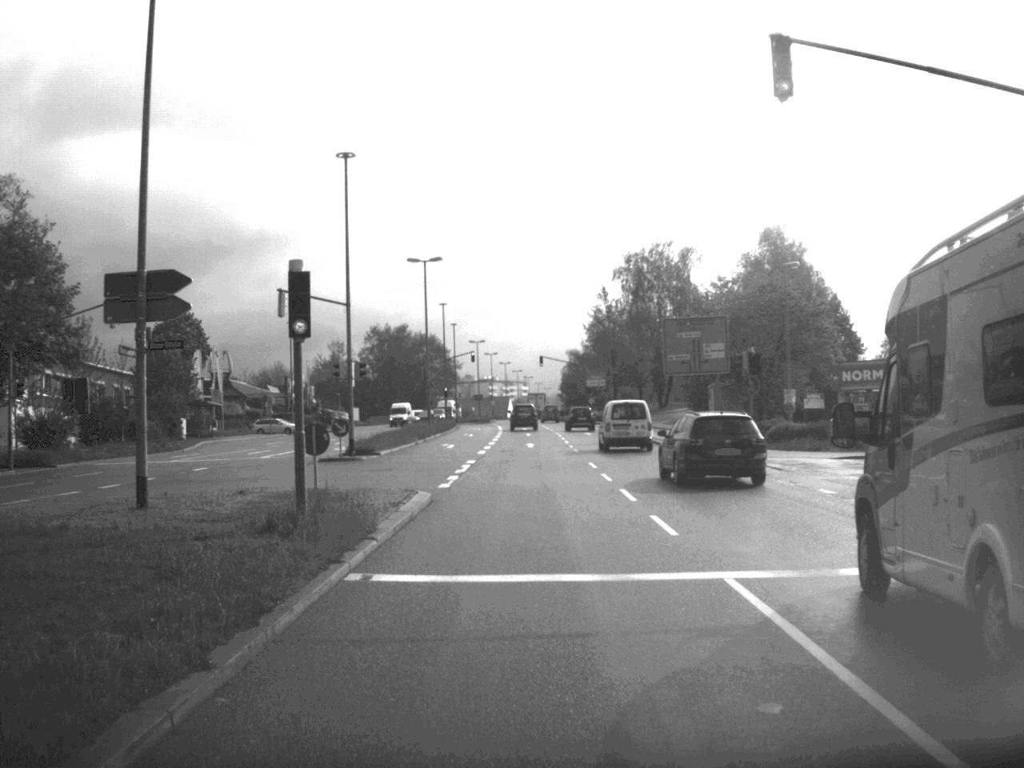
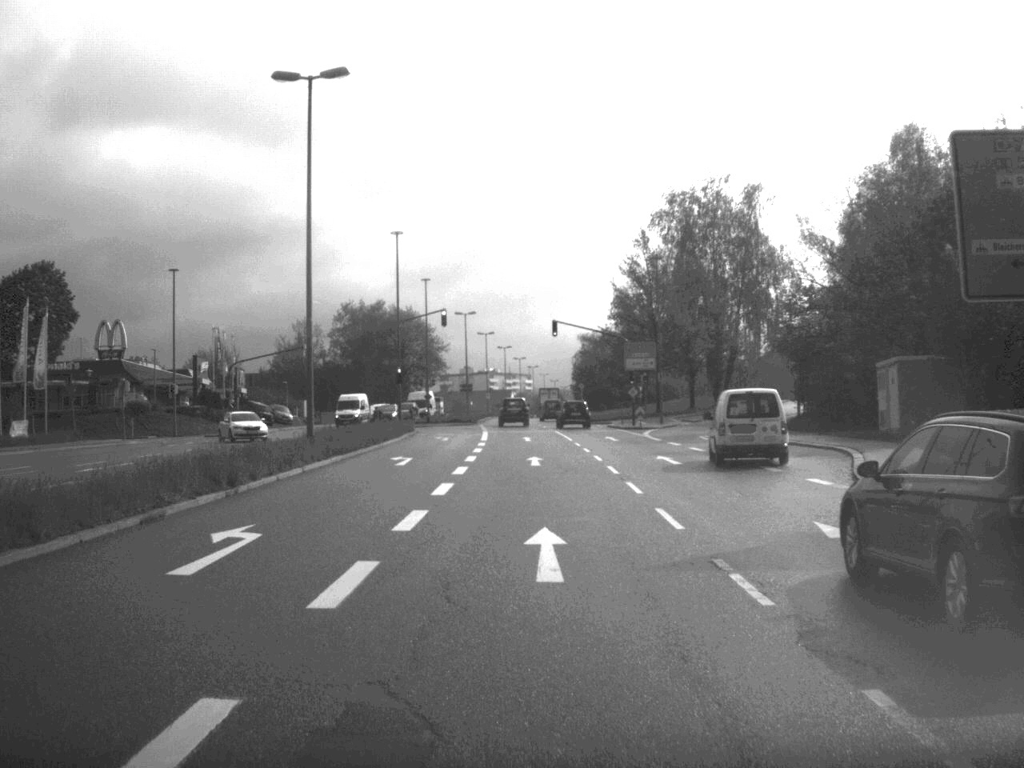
(-0.1, +41.4) m; 0°
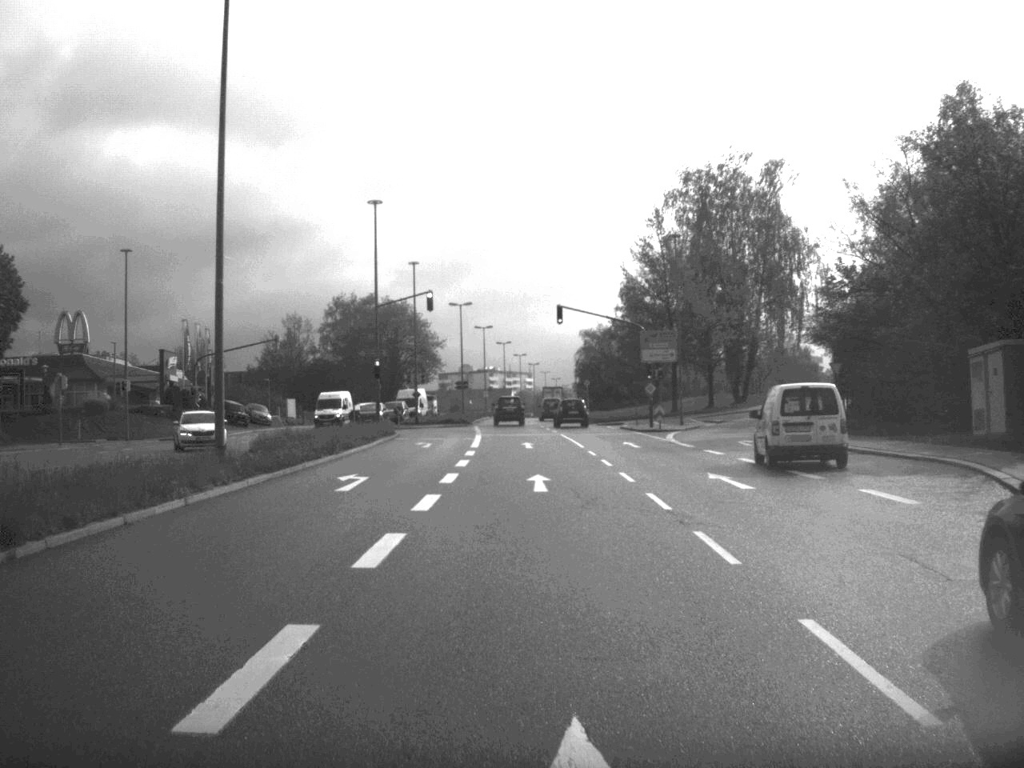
(0.0, +9.8) m; 0°
